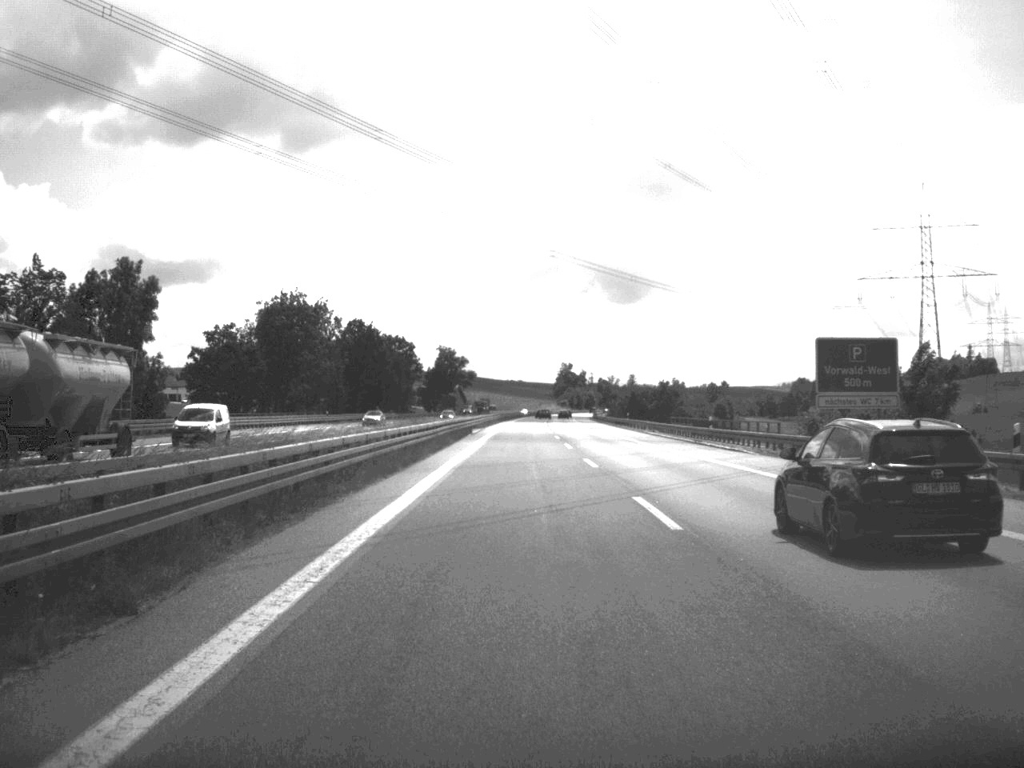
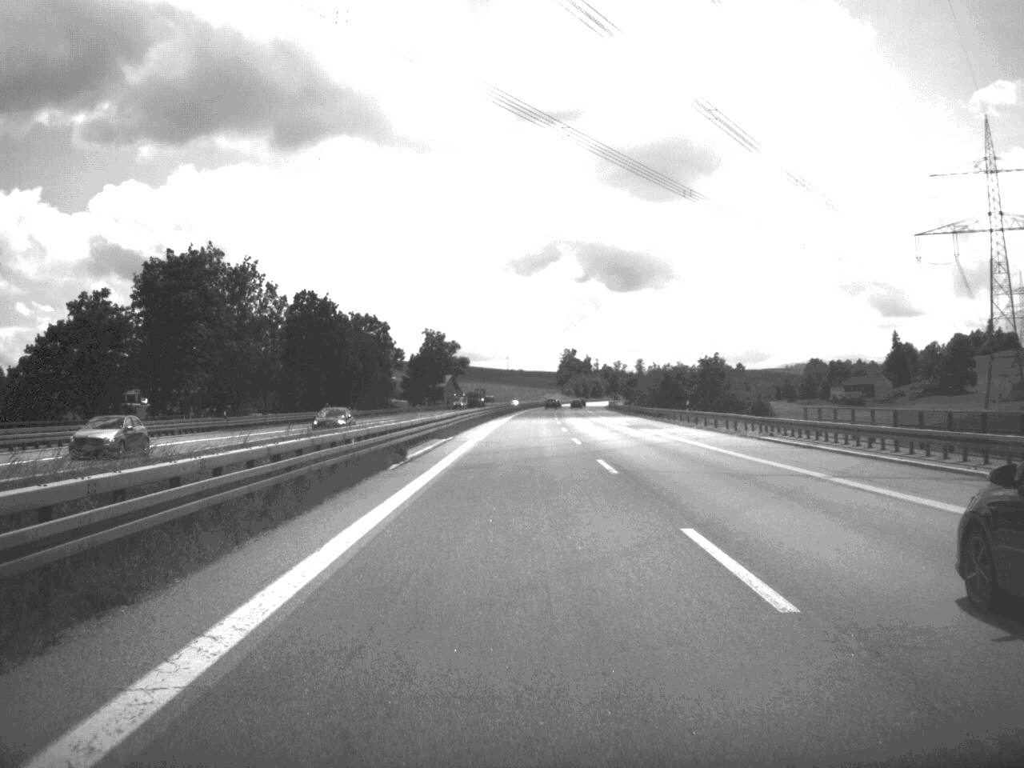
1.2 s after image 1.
(-0.1, +42.6) m; 0°
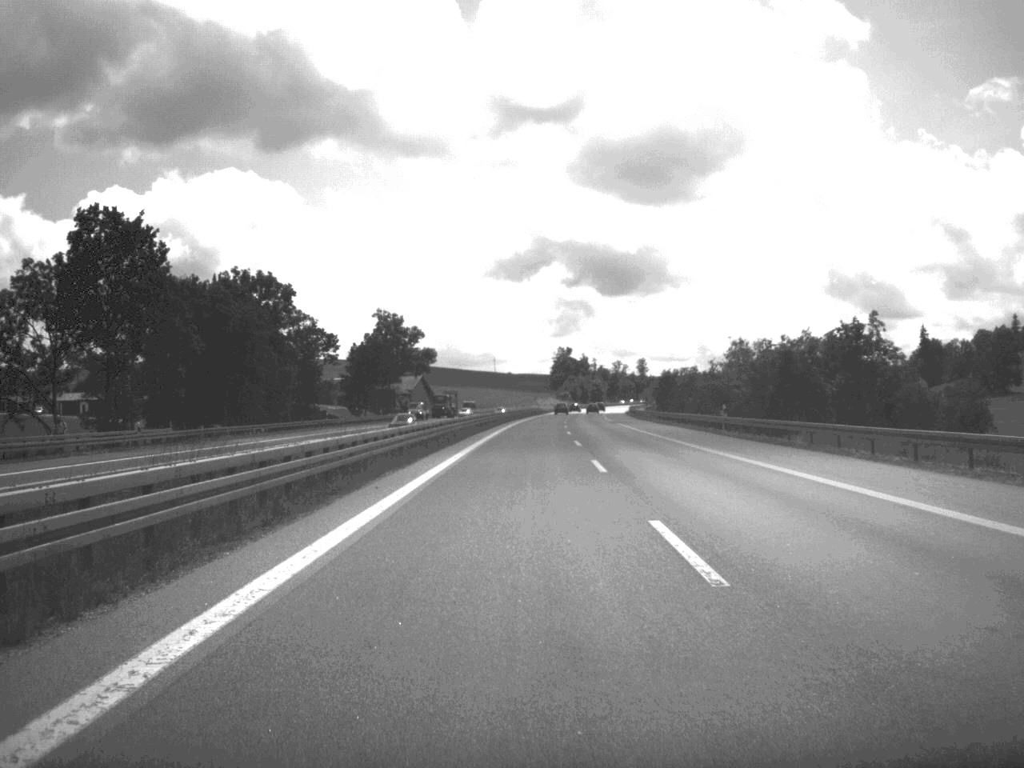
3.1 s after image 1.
(+0.3, +69.3) m; 0°
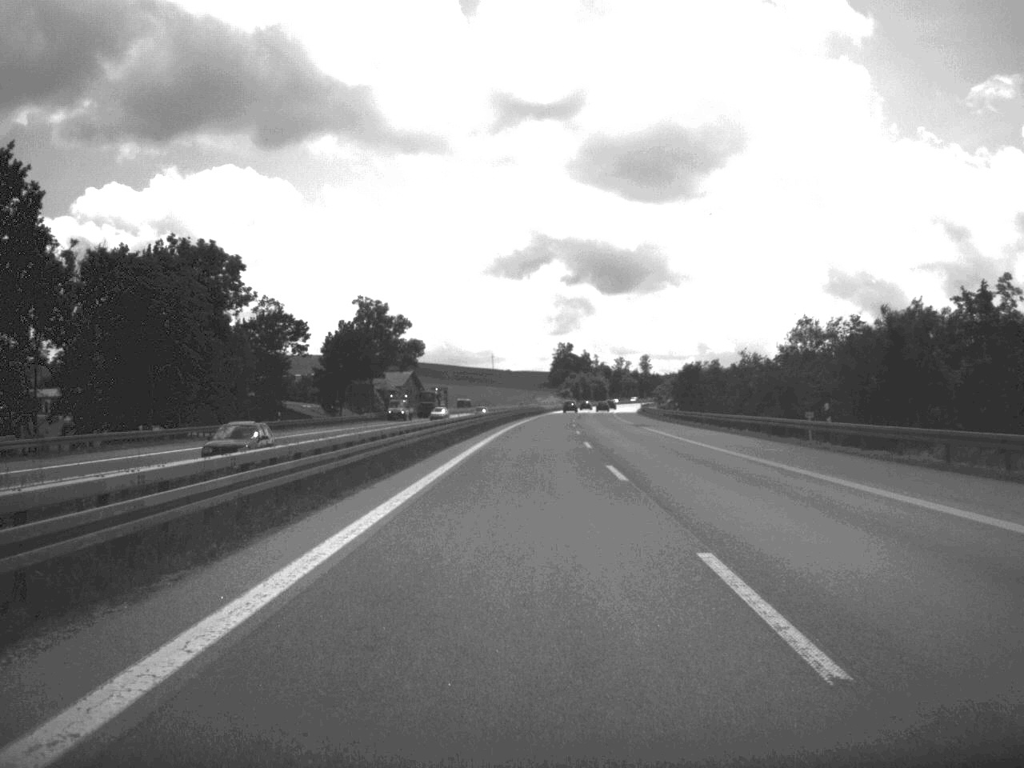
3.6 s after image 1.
(0.0, +21.5) m; 0°
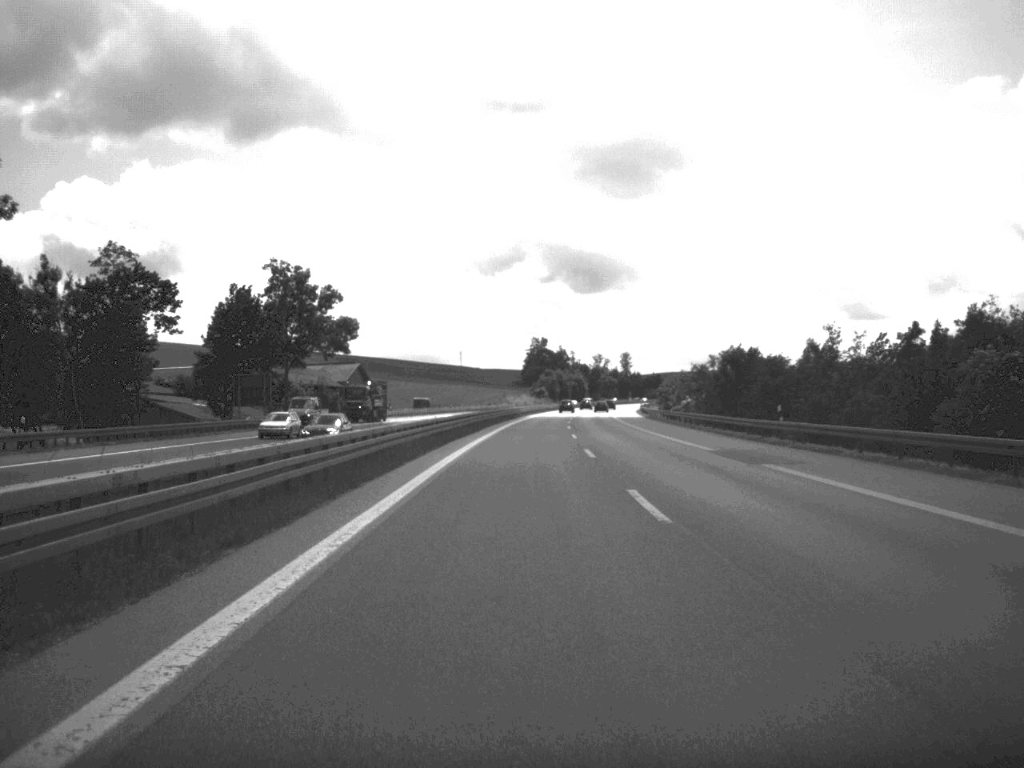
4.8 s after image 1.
(+0.3, +44.2) m; +1°
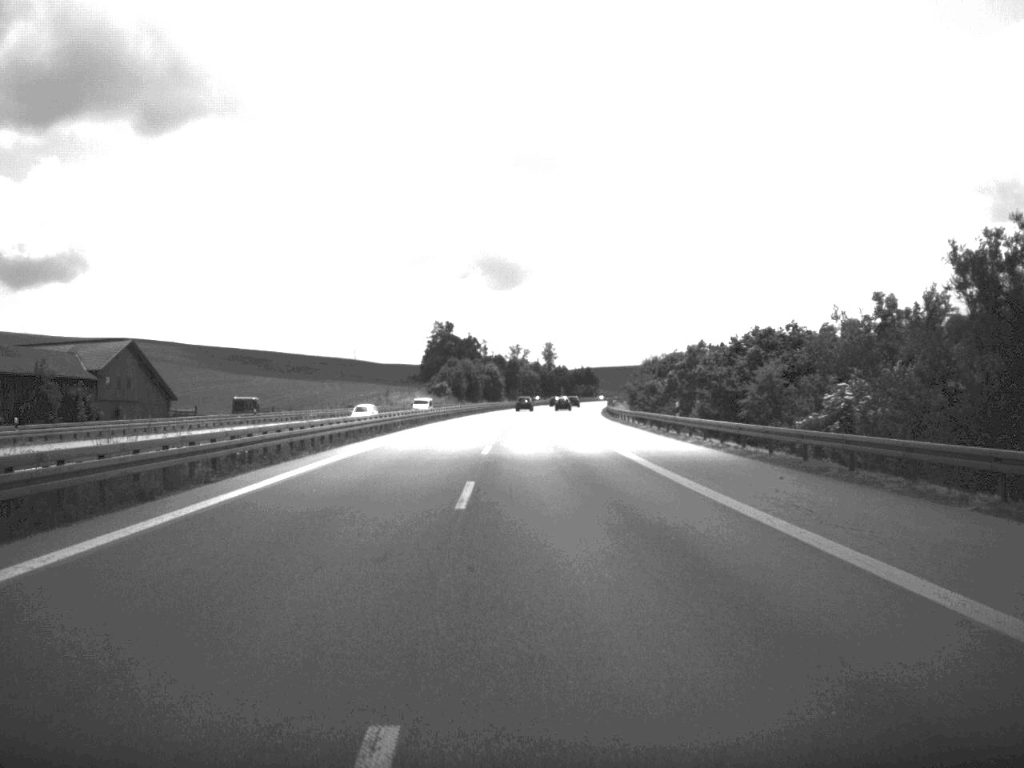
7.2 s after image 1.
(+3.3, +89.6) m; +4°
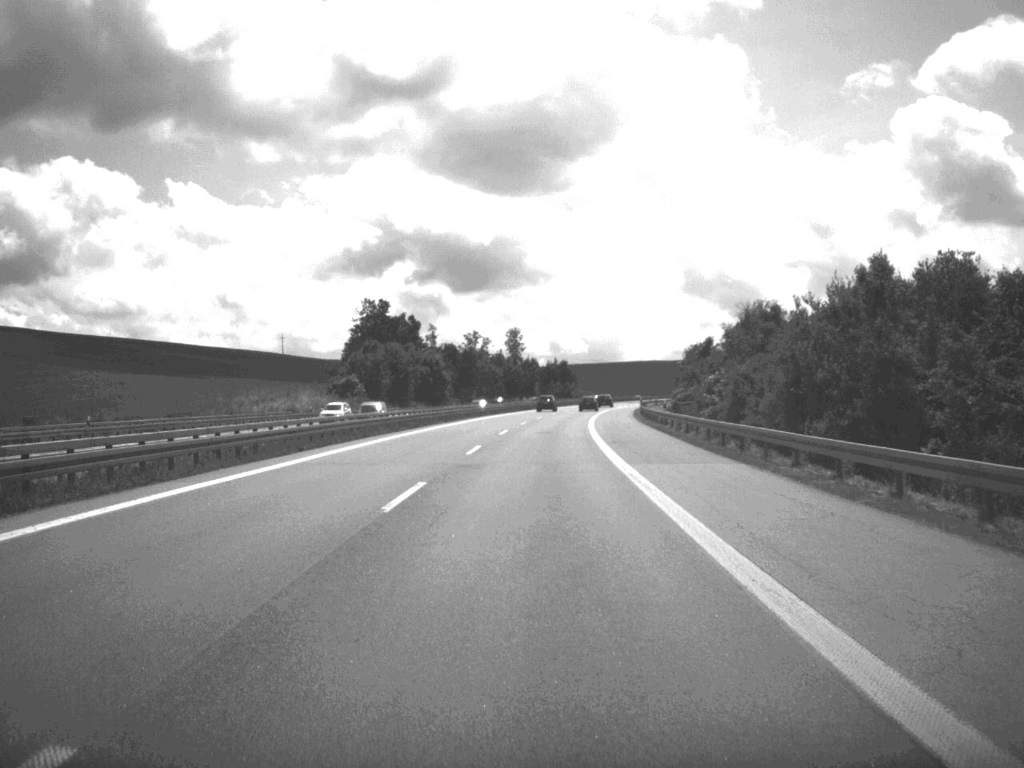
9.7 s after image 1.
(+1.0, +89.2) m; +1°
